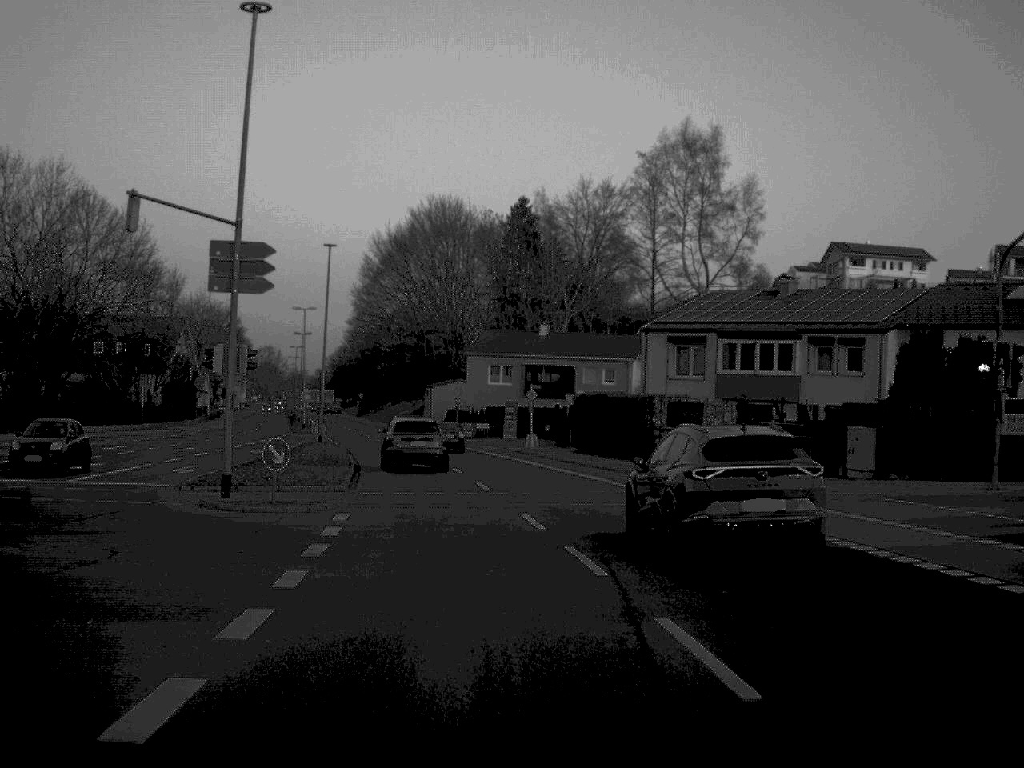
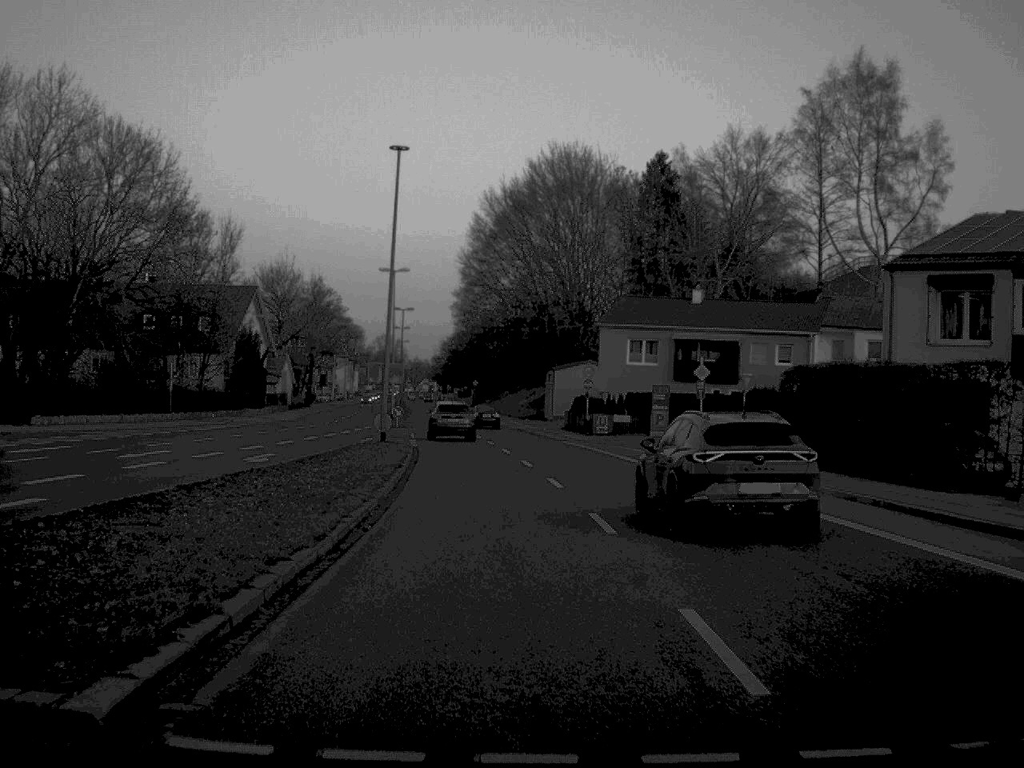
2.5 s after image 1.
(-1.3, +22.7) m; -5°
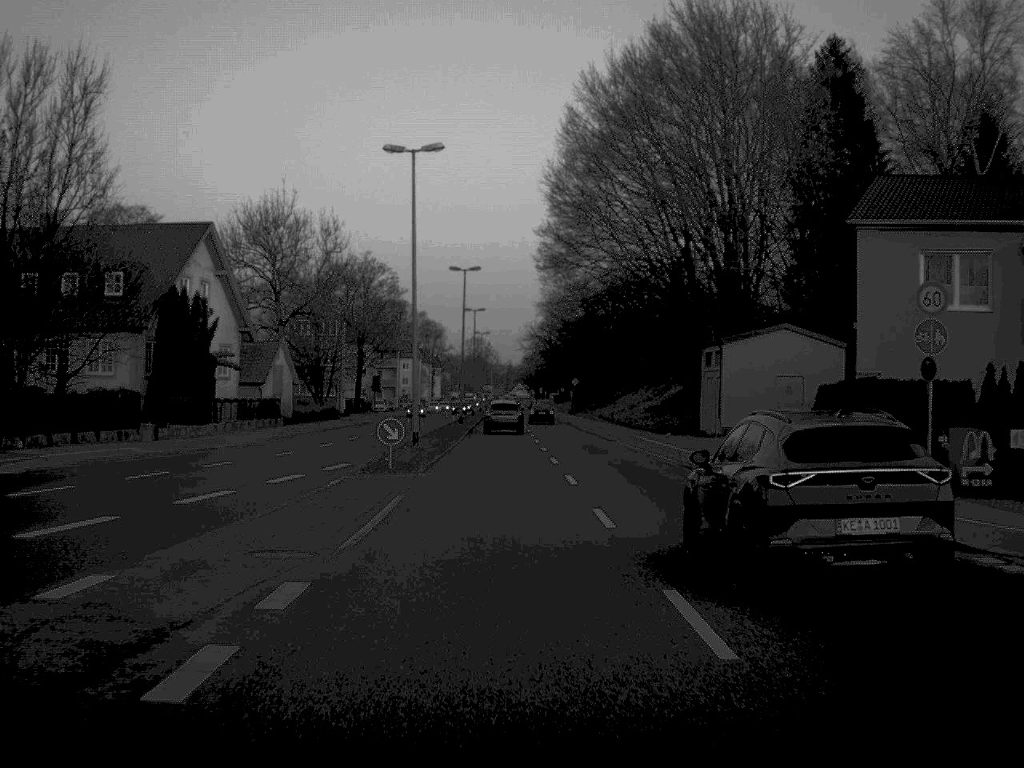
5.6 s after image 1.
(-1.7, +43.7) m; -4°
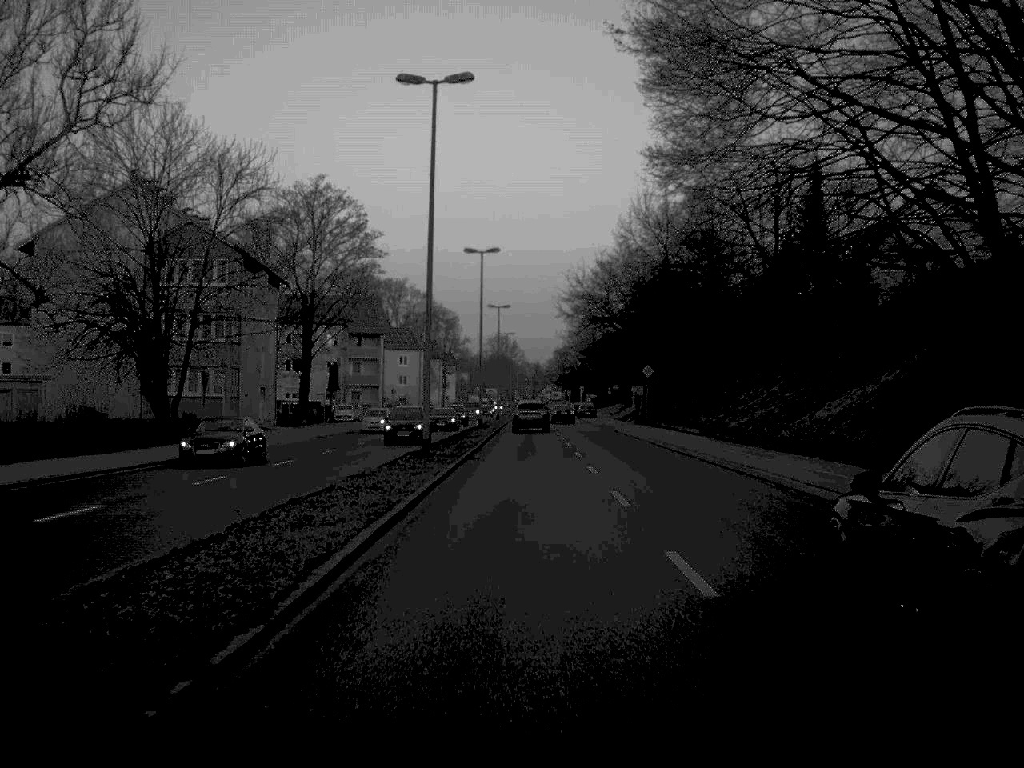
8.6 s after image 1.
(-0.8, +51.3) m; -1°
